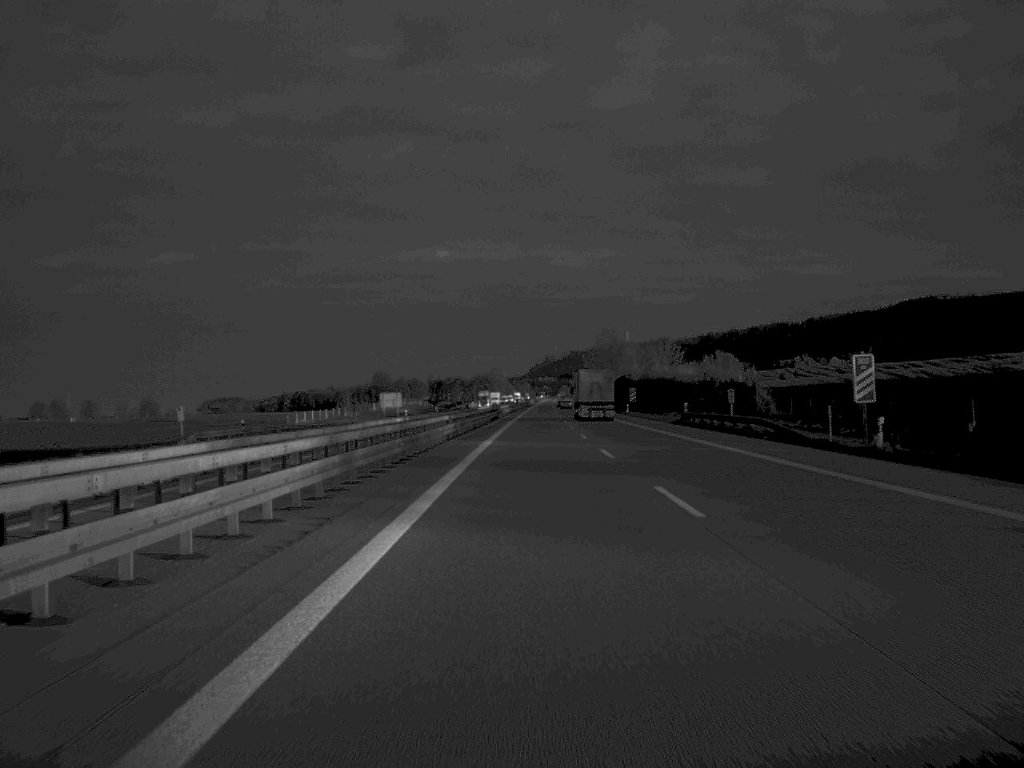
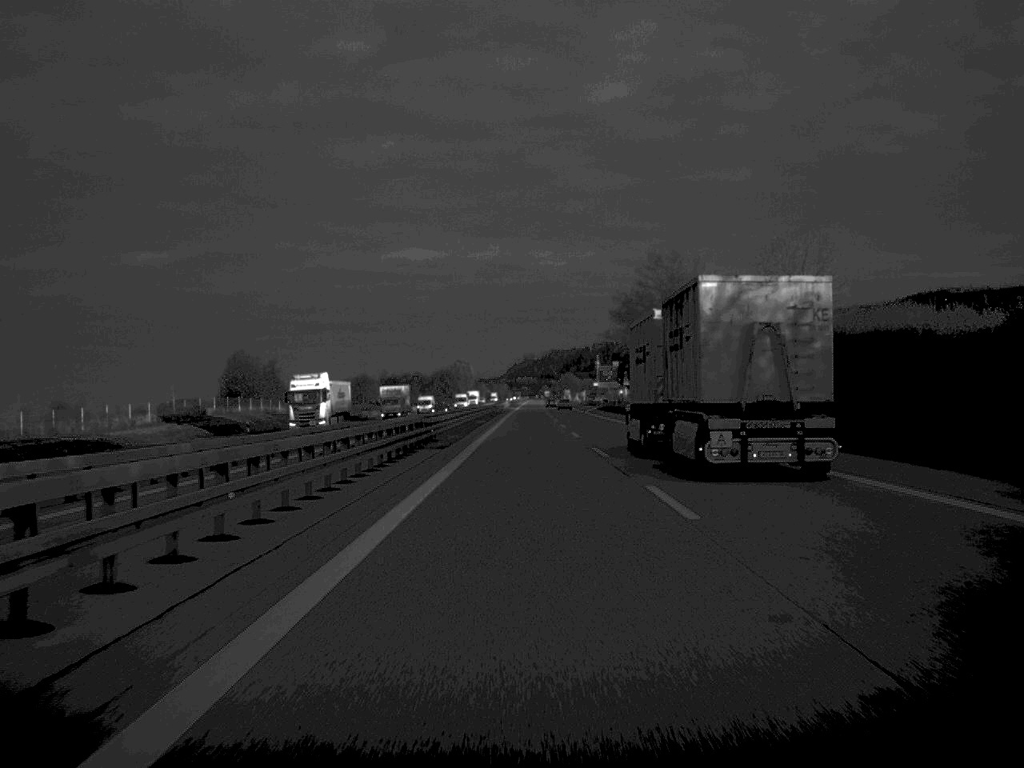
(+1.2, +142.9) m; +1°
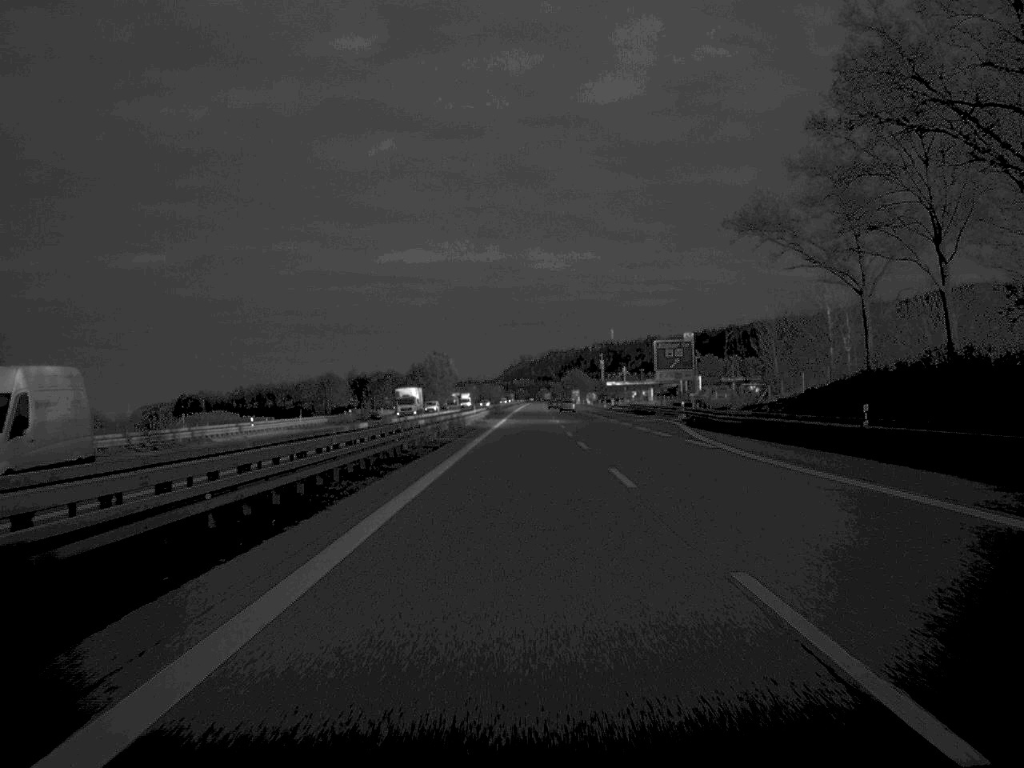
(+0.2, +100.5) m; 0°
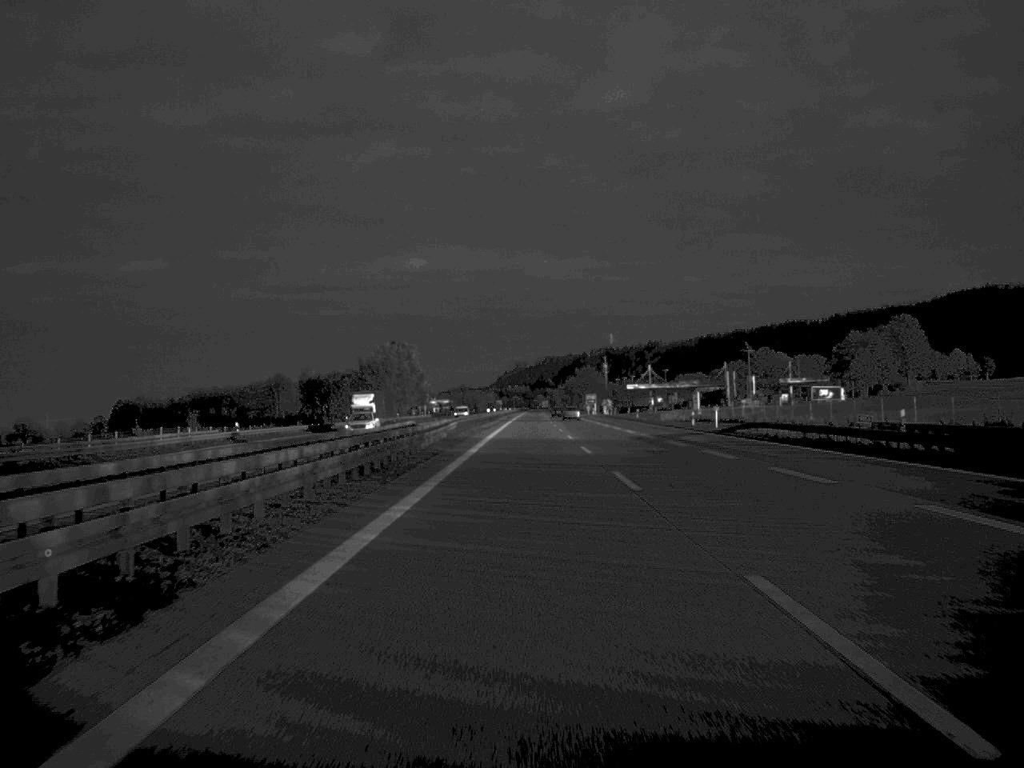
(+0.2, +99.6) m; 0°
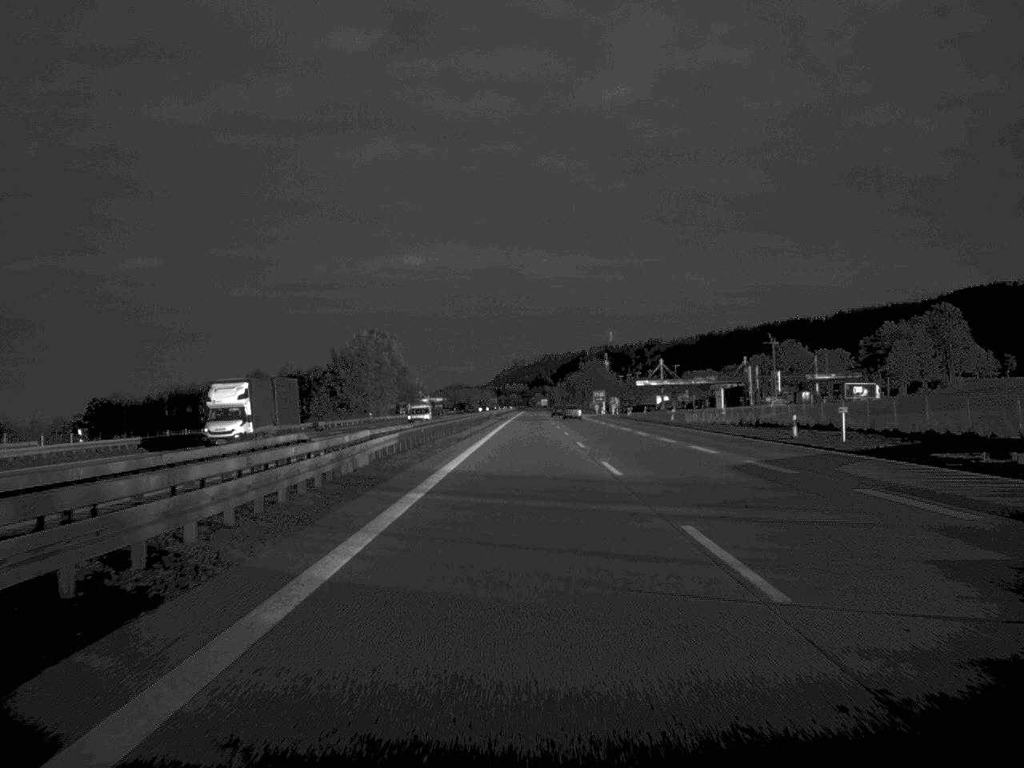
(0.0, +31.6) m; 0°
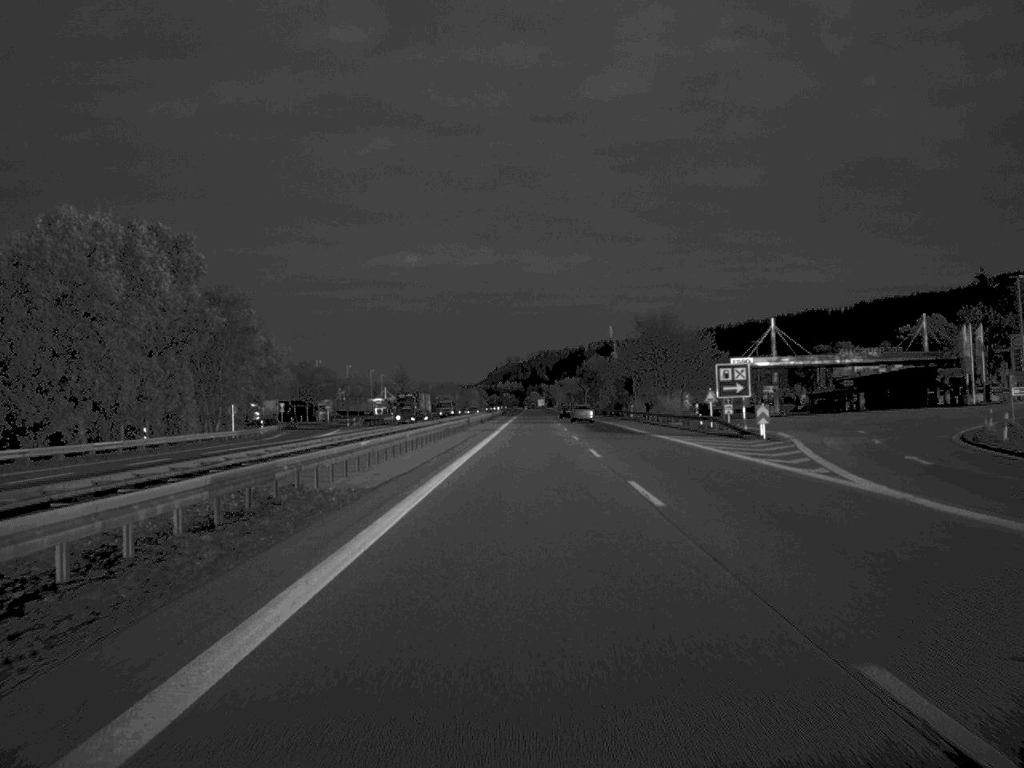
(+0.2, +133.7) m; 0°
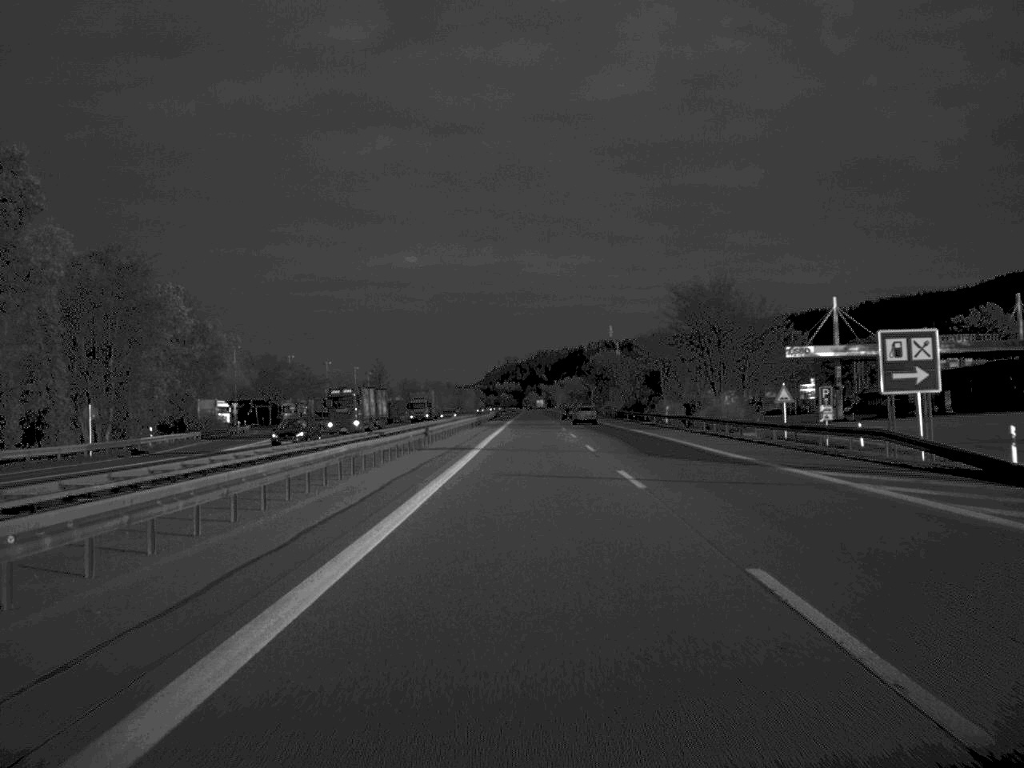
(0.0, +31.6) m; 0°
